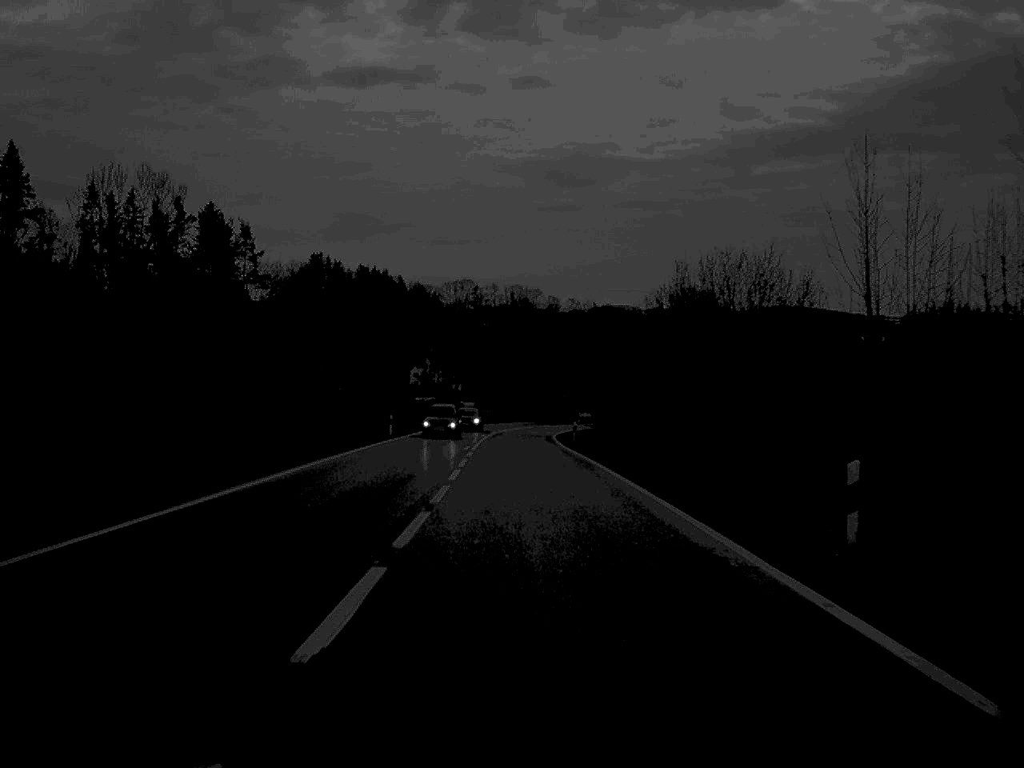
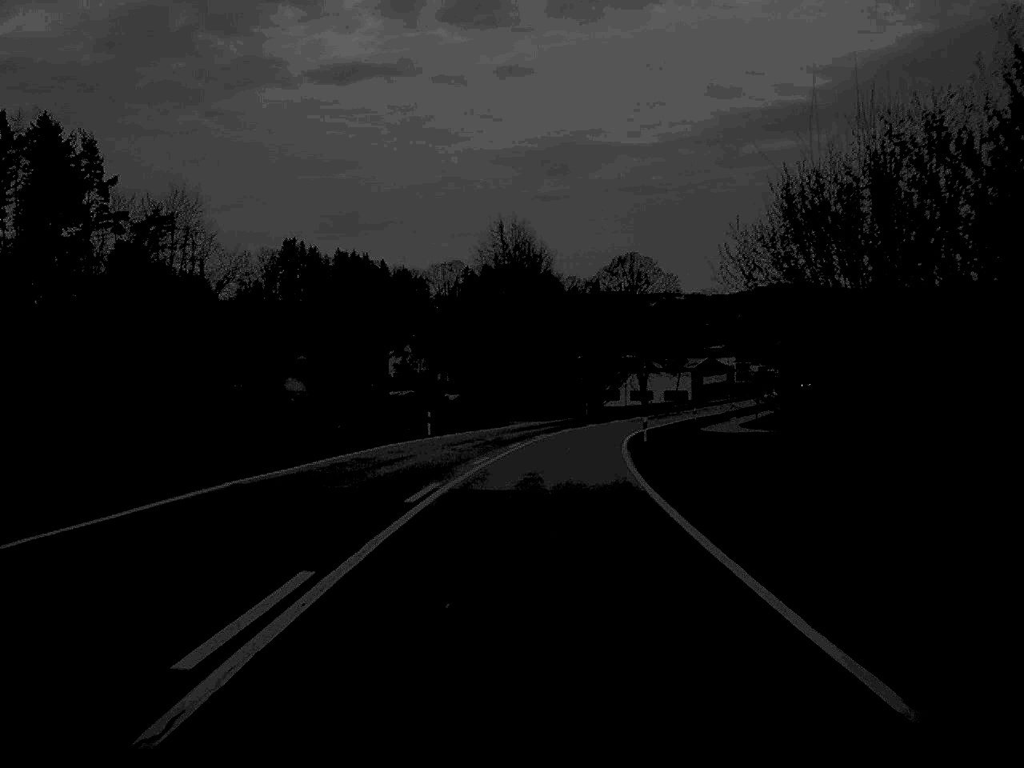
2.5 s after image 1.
(-0.2, +59.3) m; 0°
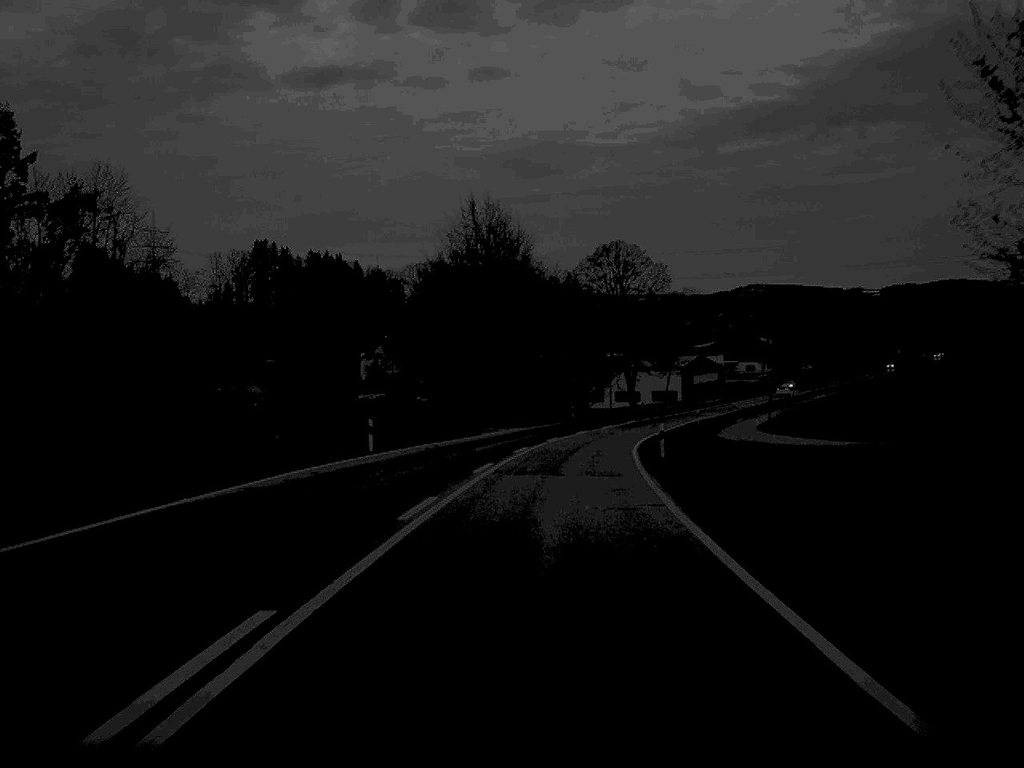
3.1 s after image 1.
(+0.1, +14.0) m; +1°
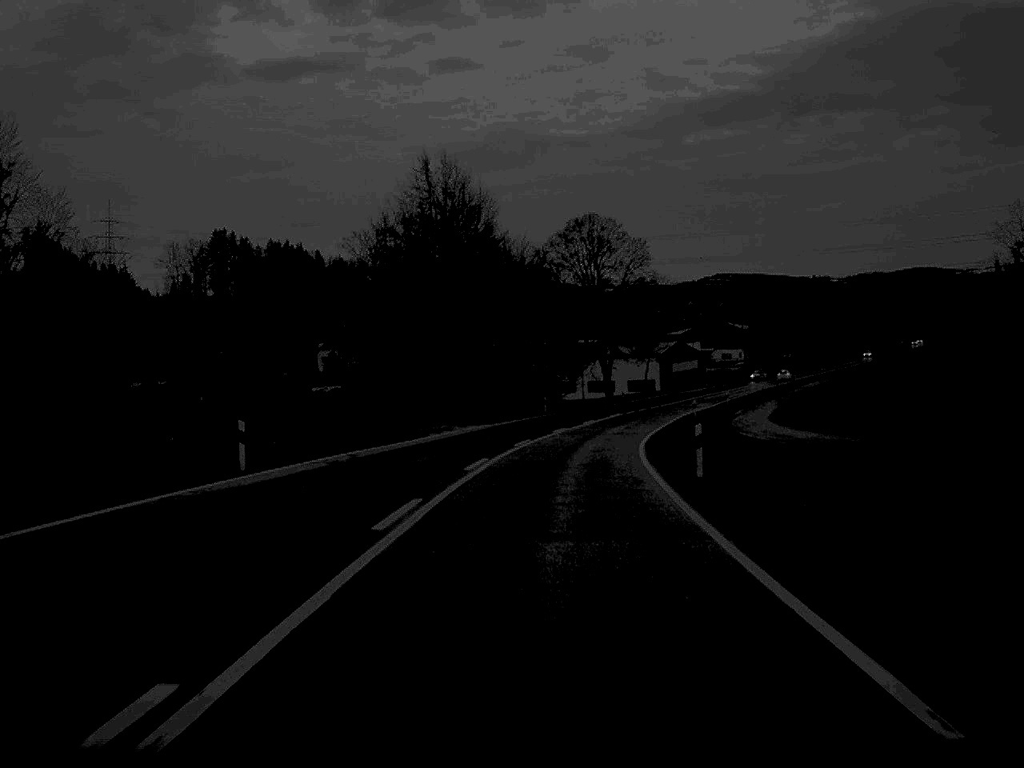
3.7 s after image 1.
(+0.2, +14.7) m; +2°
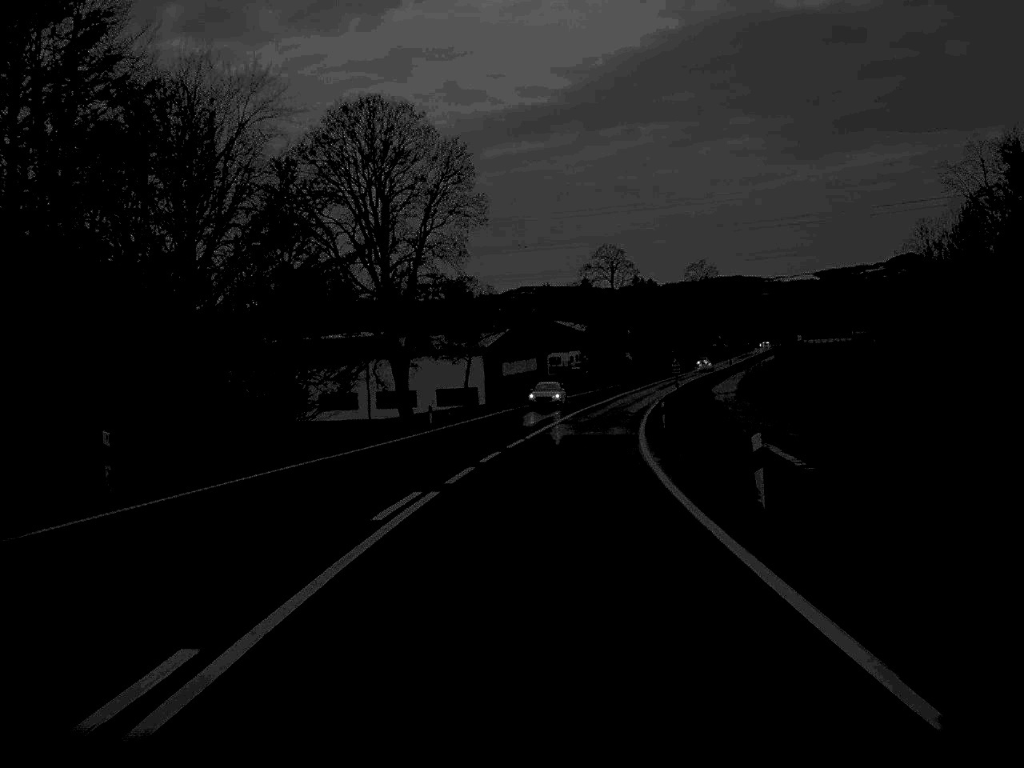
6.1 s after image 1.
(+4.4, +59.3) m; +9°
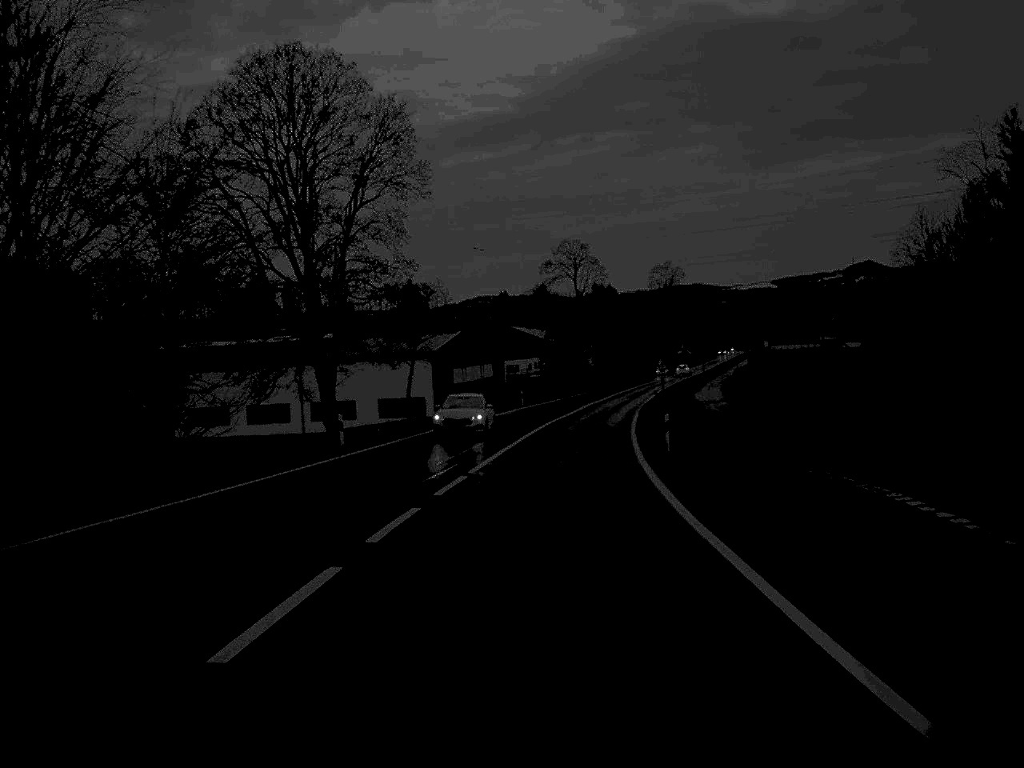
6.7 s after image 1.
(+0.2, +14.1) m; +2°
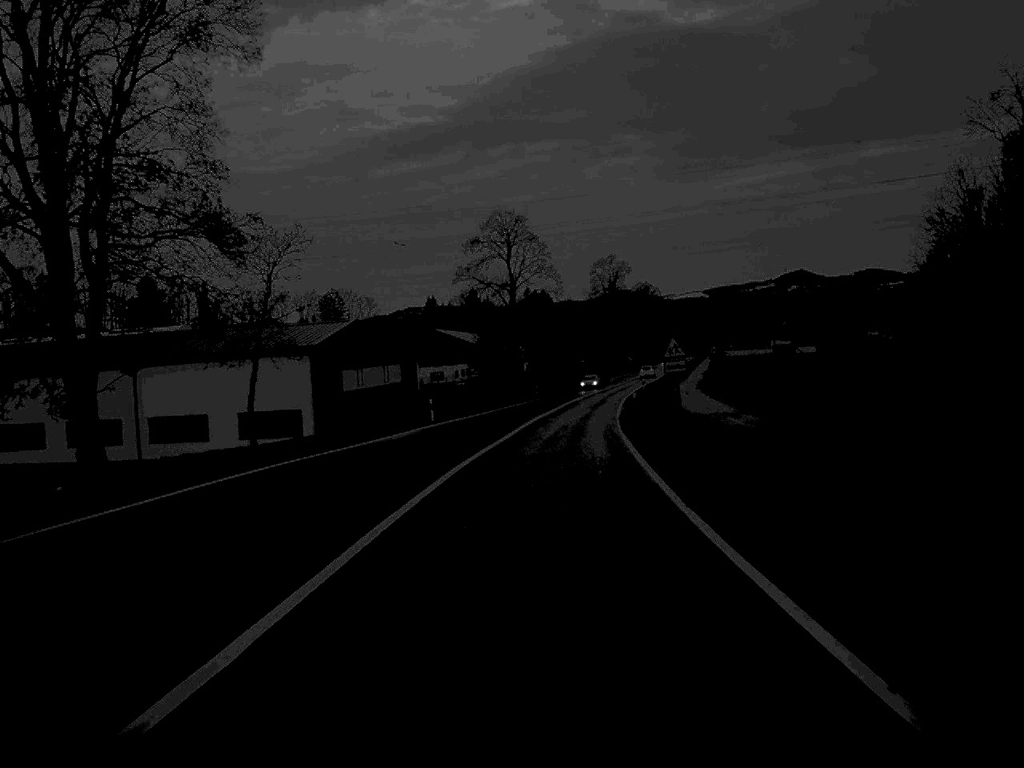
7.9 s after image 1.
(+0.8, +28.7) m; +3°
